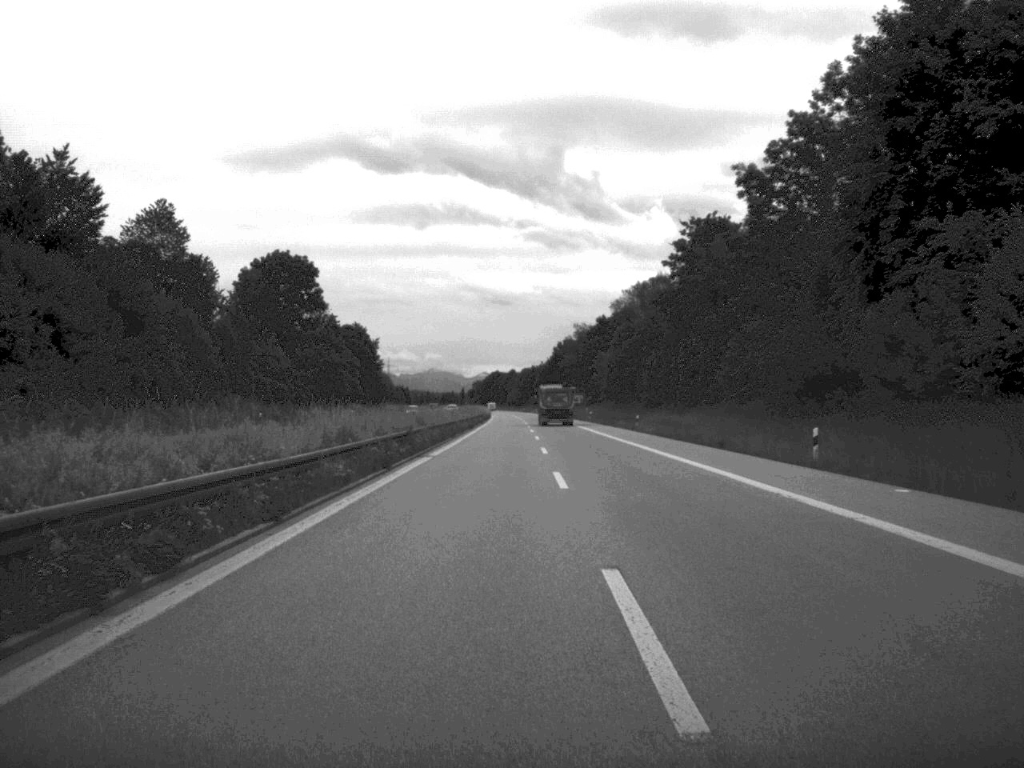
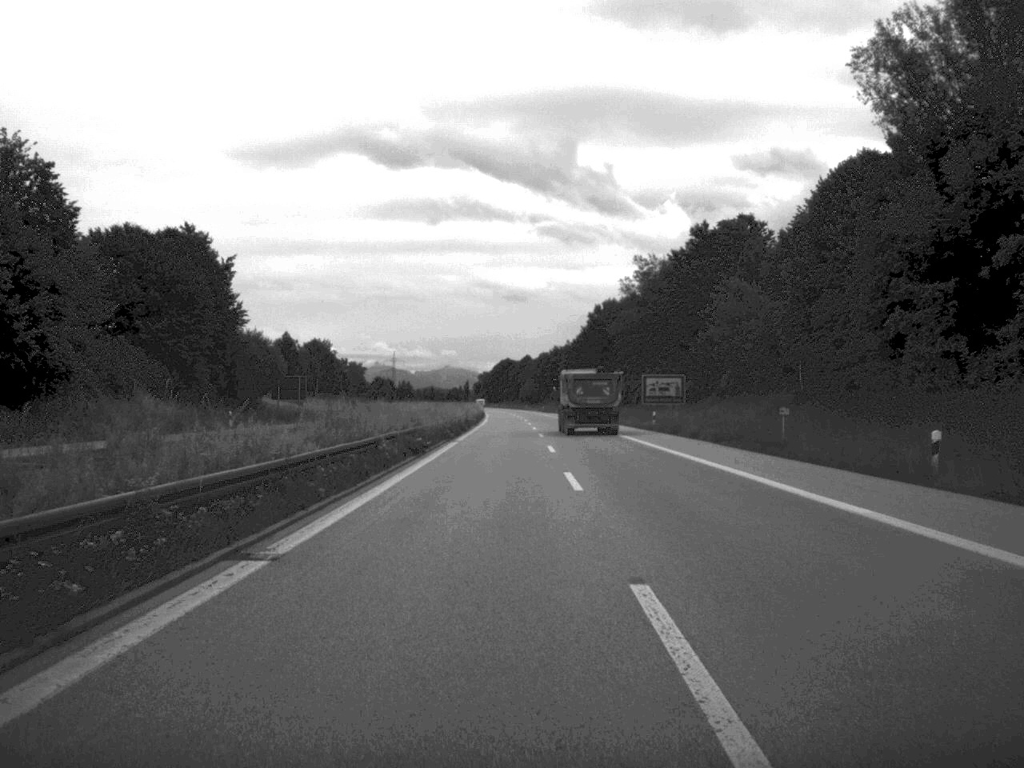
(-0.9, +107.2) m; -1°
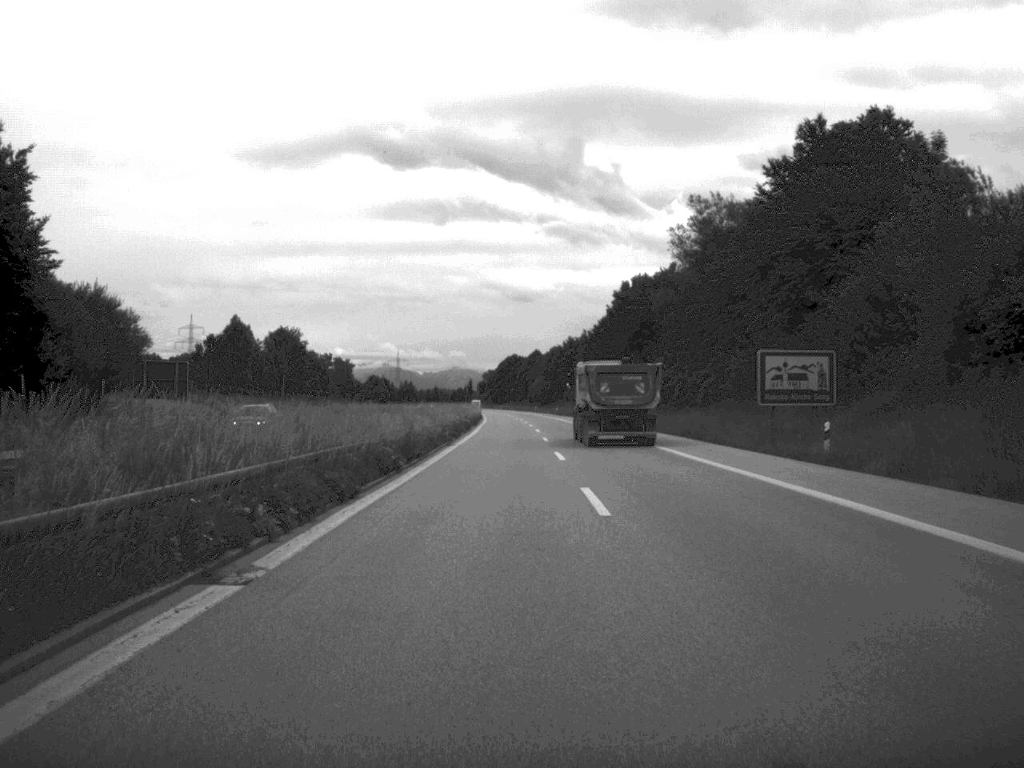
(-0.2, +40.7) m; 0°
